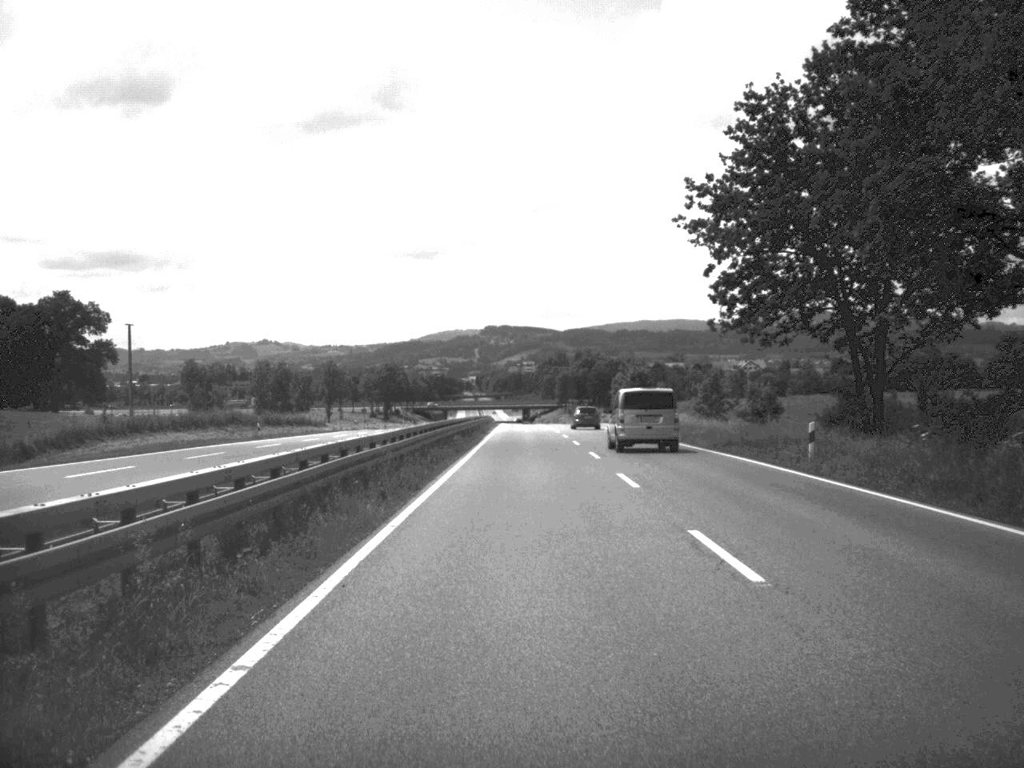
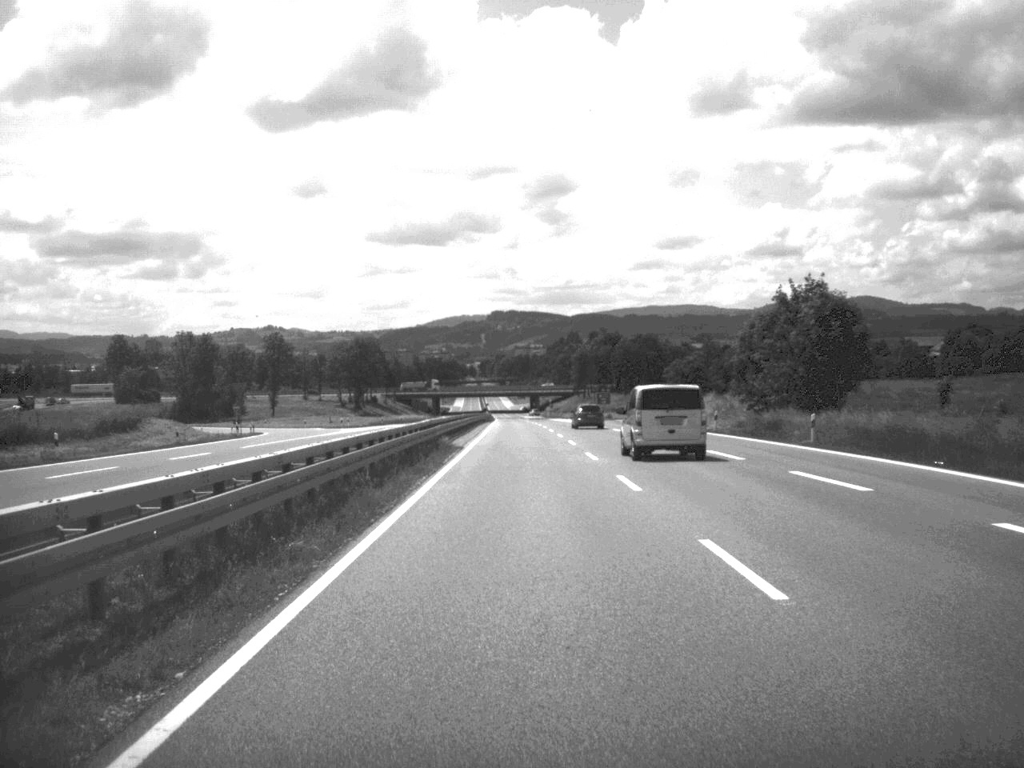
(-0.5, +83.6) m; -1°
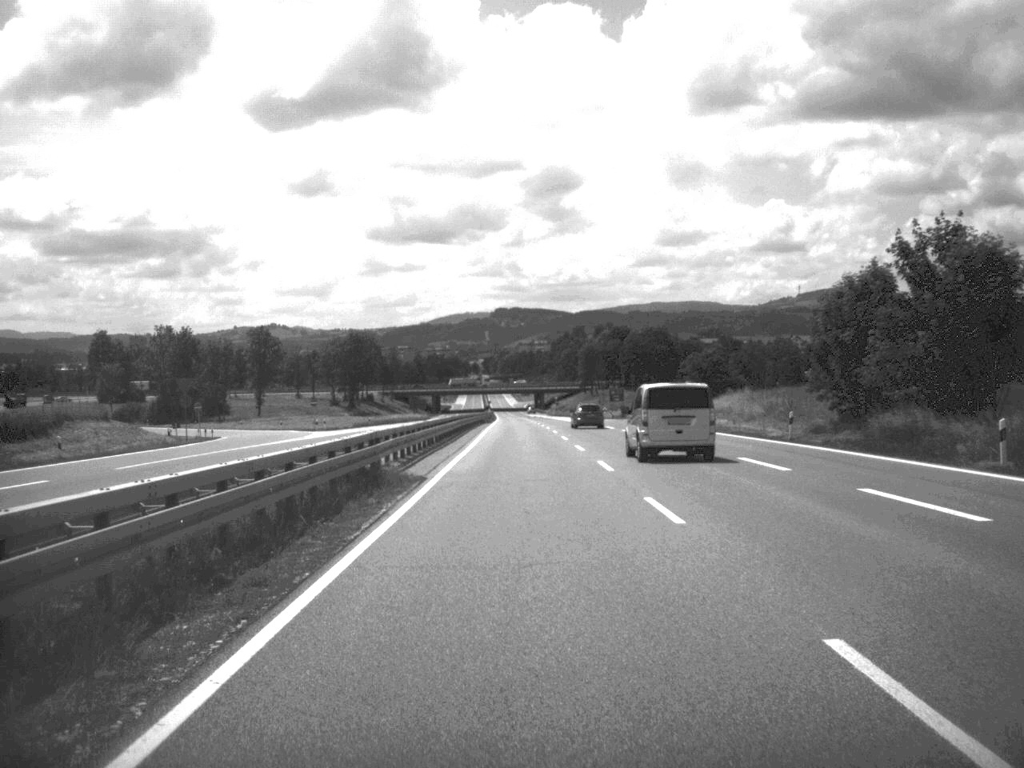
(0.0, +17.4) m; 0°
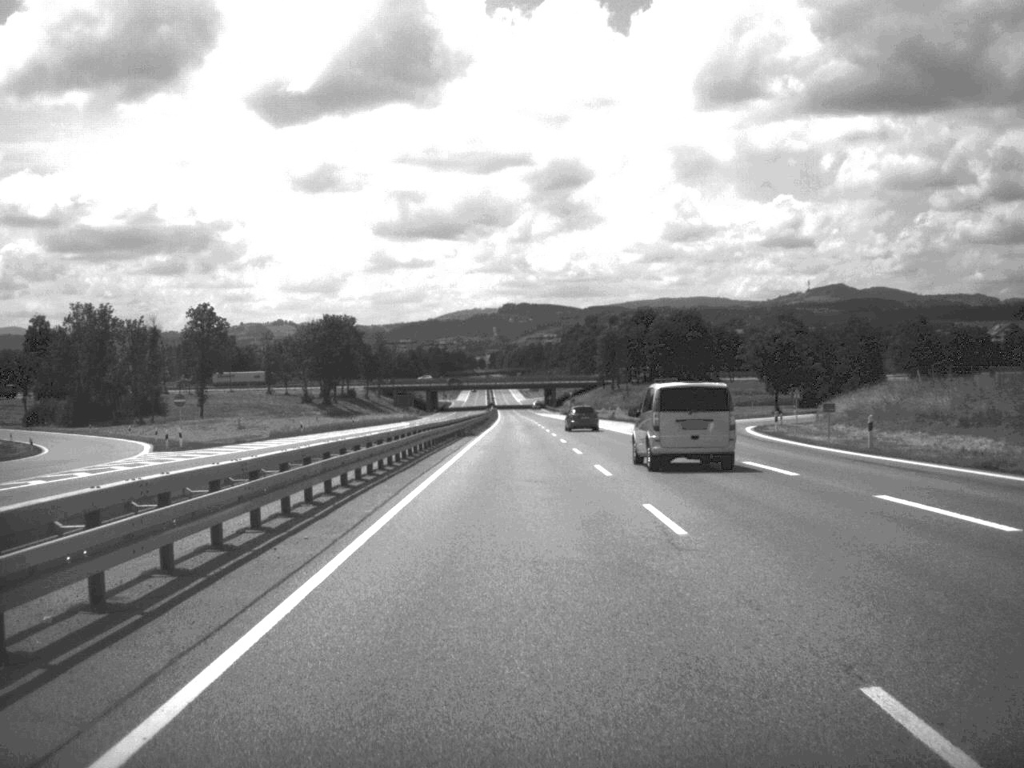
(-0.2, +48.4) m; -1°
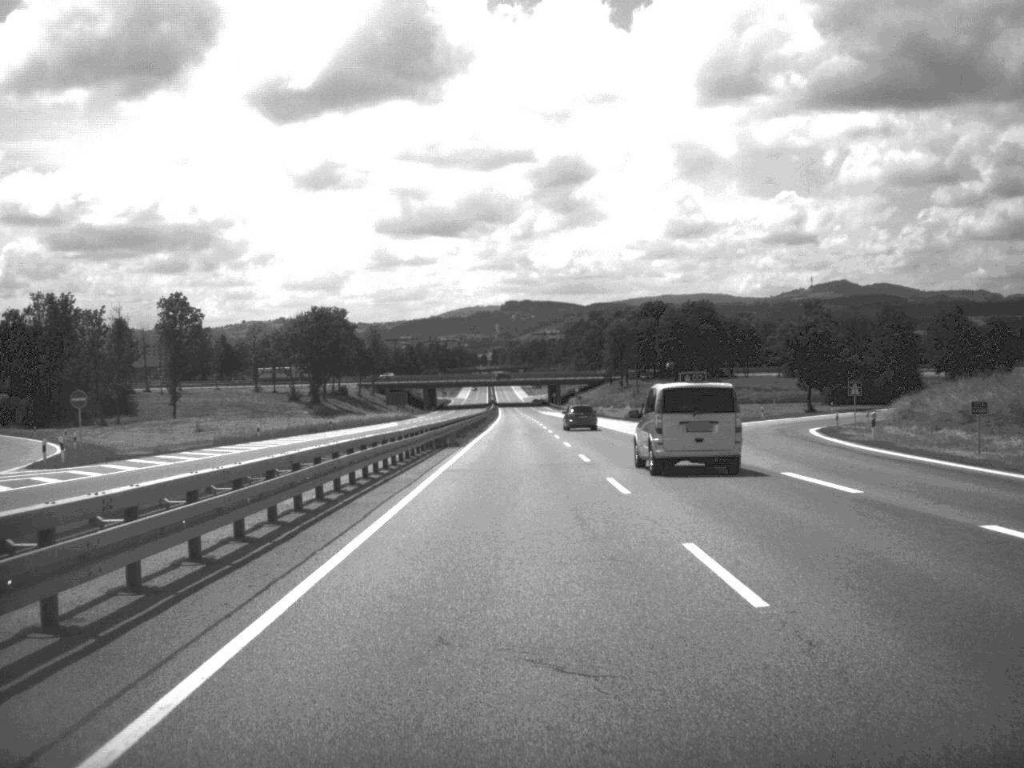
(0.0, +16.6) m; 0°
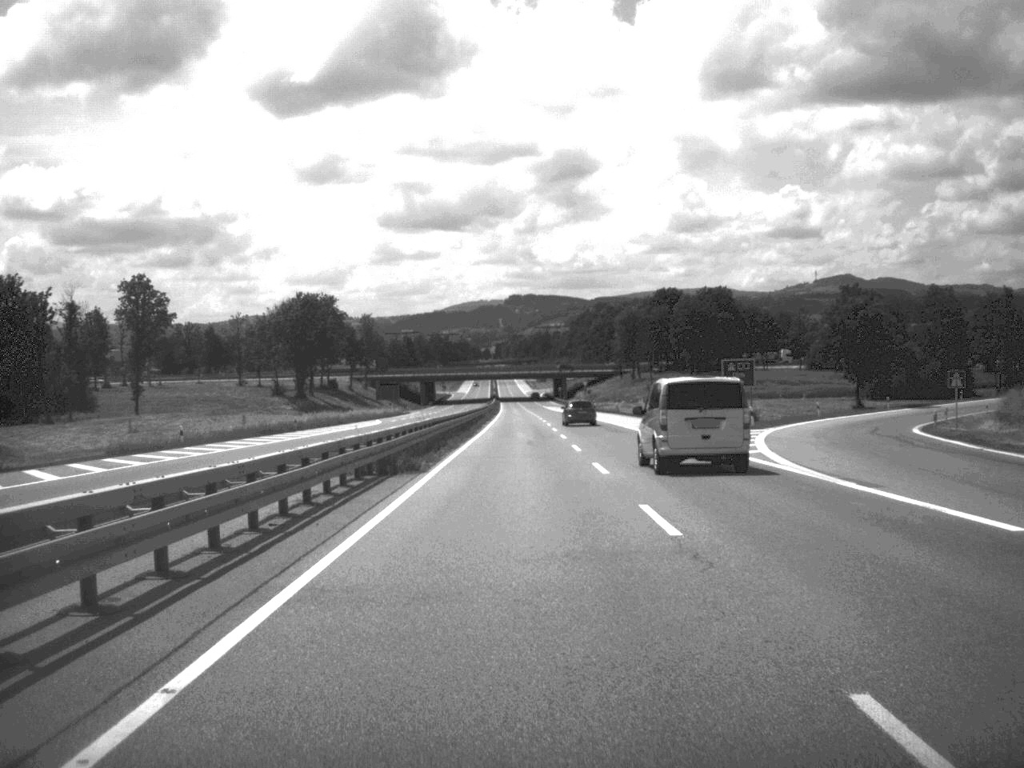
(0.0, +18.9) m; 0°
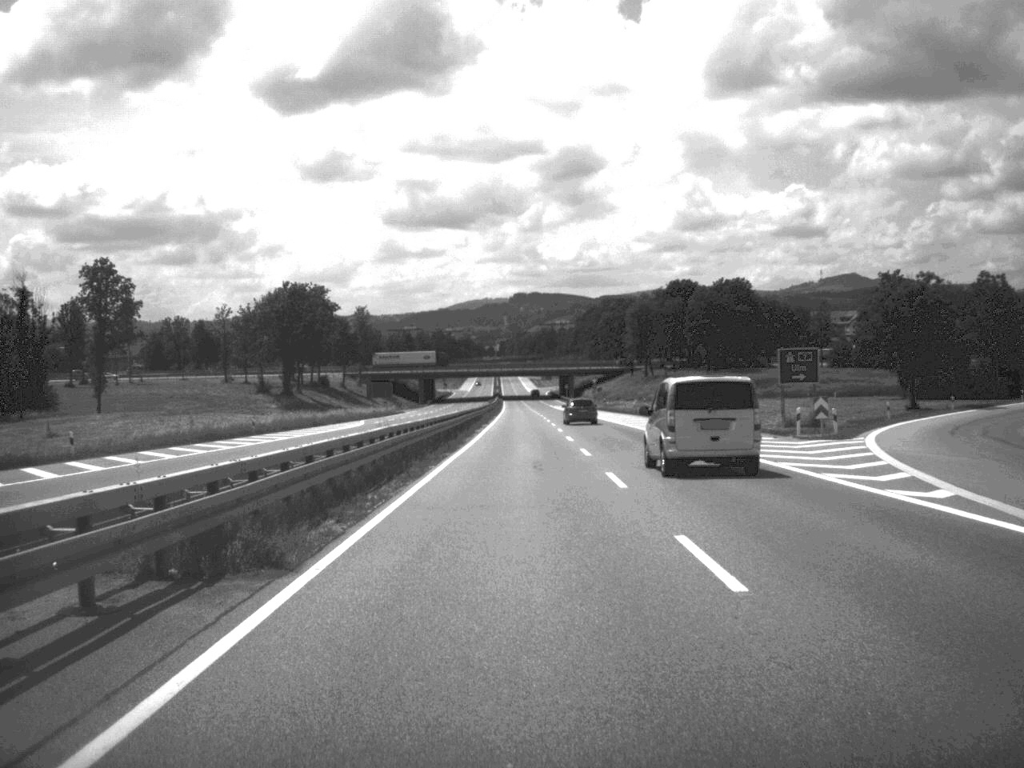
(0.0, +15.9) m; 0°
